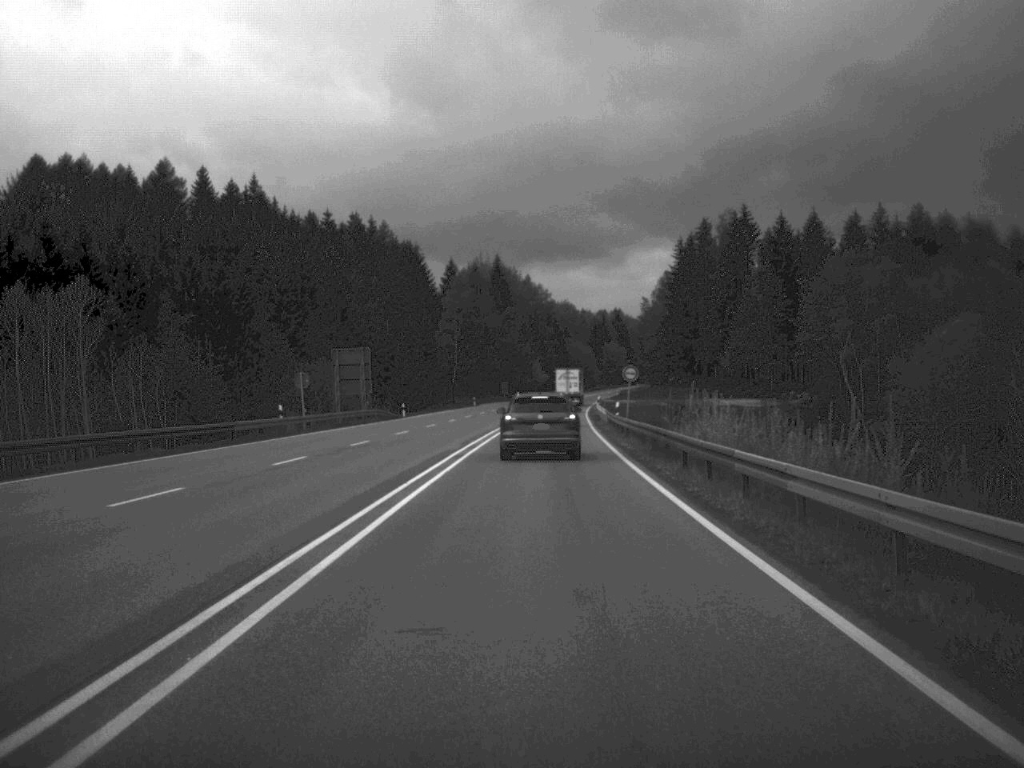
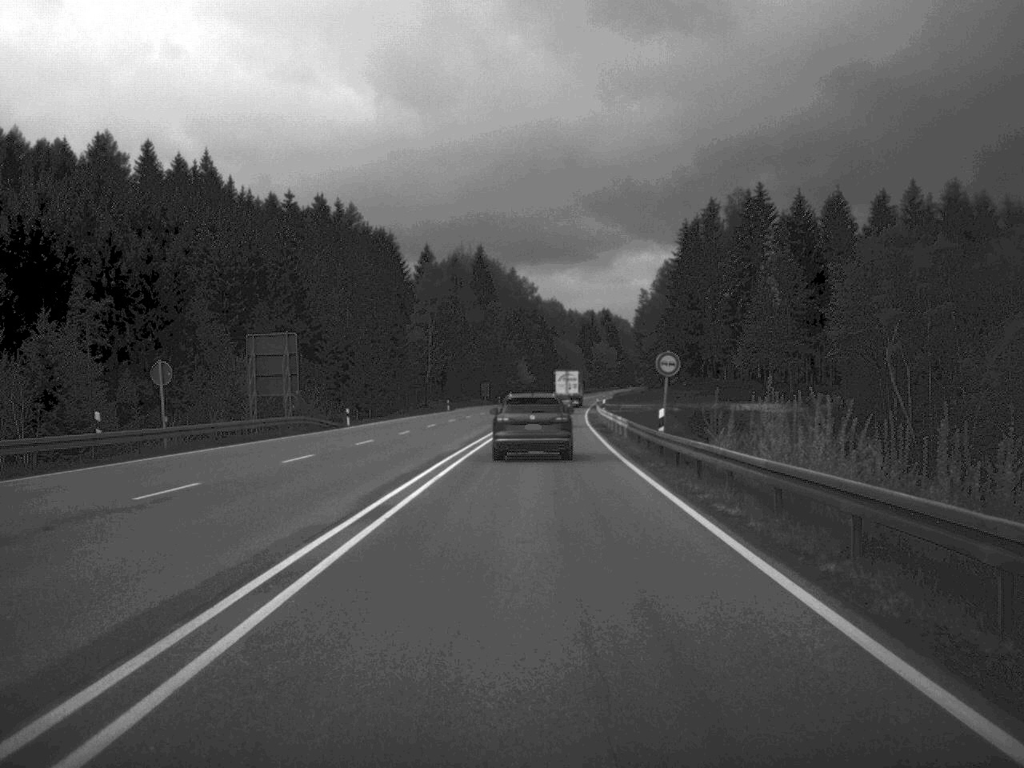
(+0.1, +22.3) m; +1°
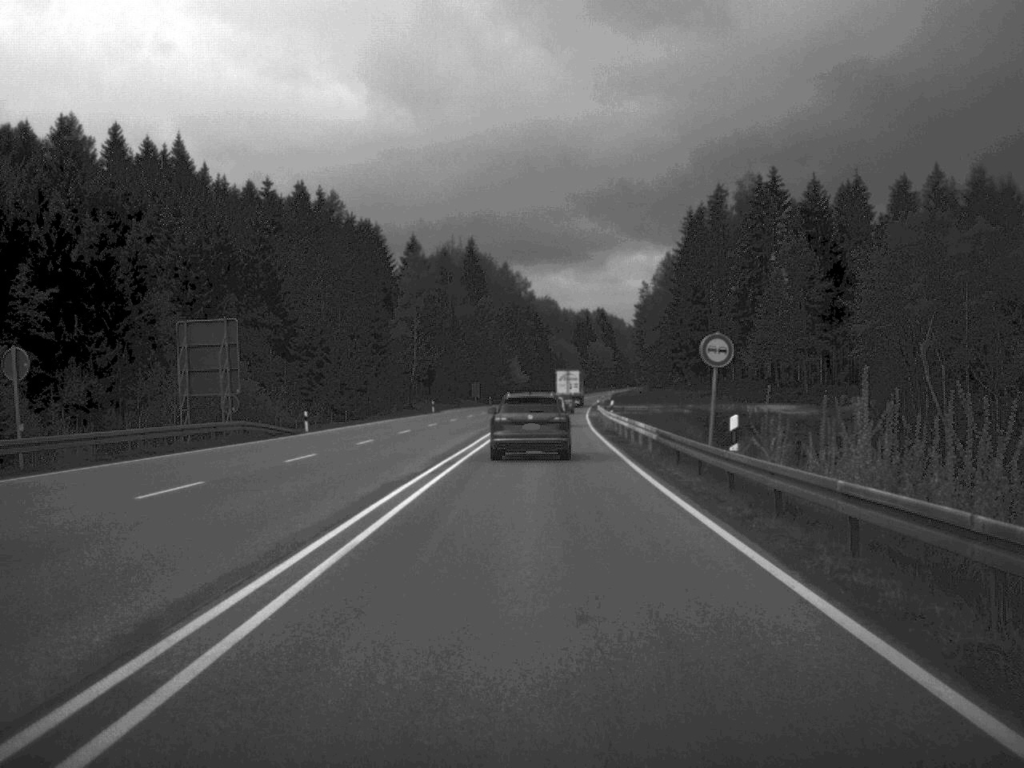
(0.0, +11.7) m; 0°
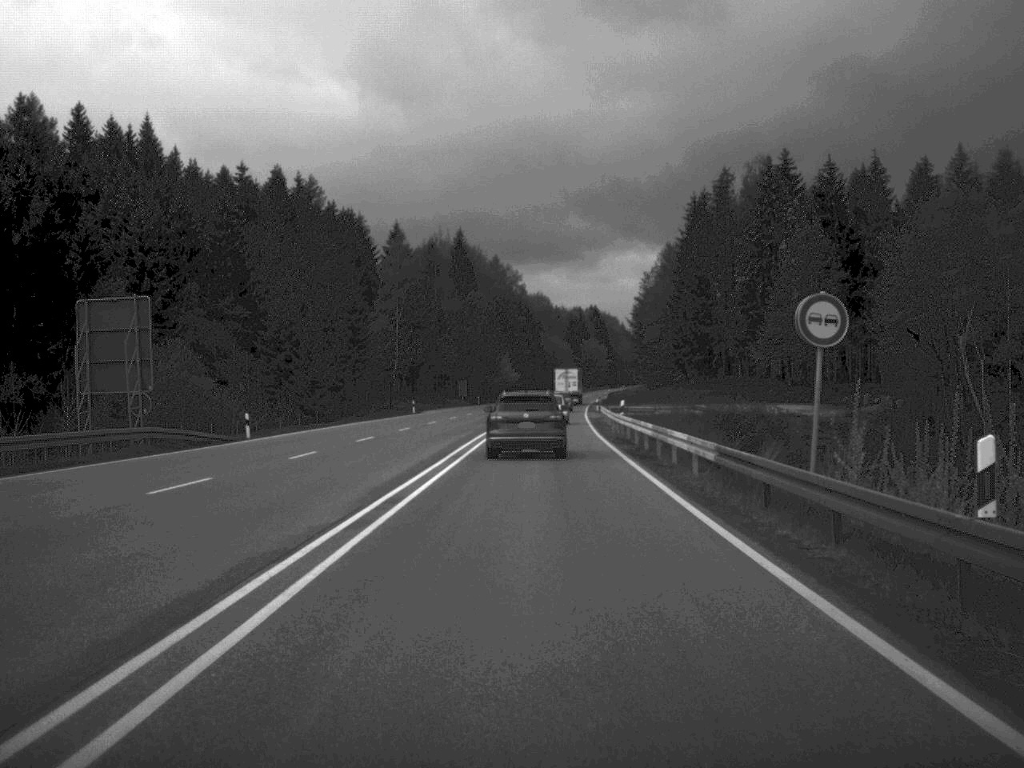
(0.0, +11.1) m; 0°
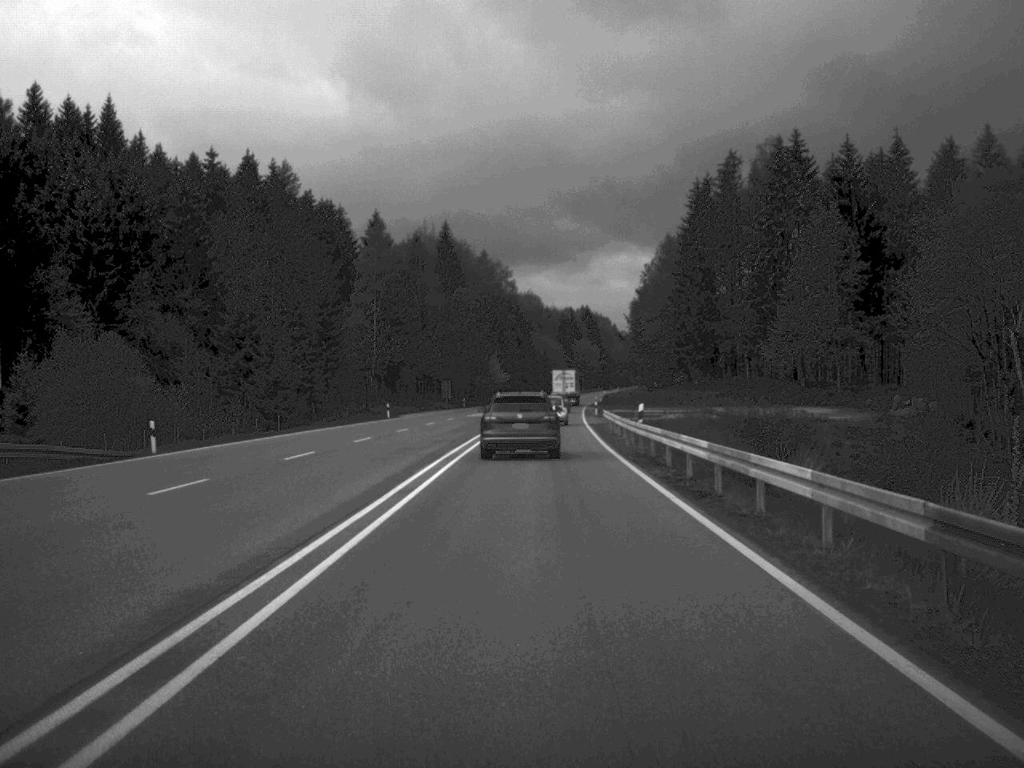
(0.0, +11.5) m; 0°
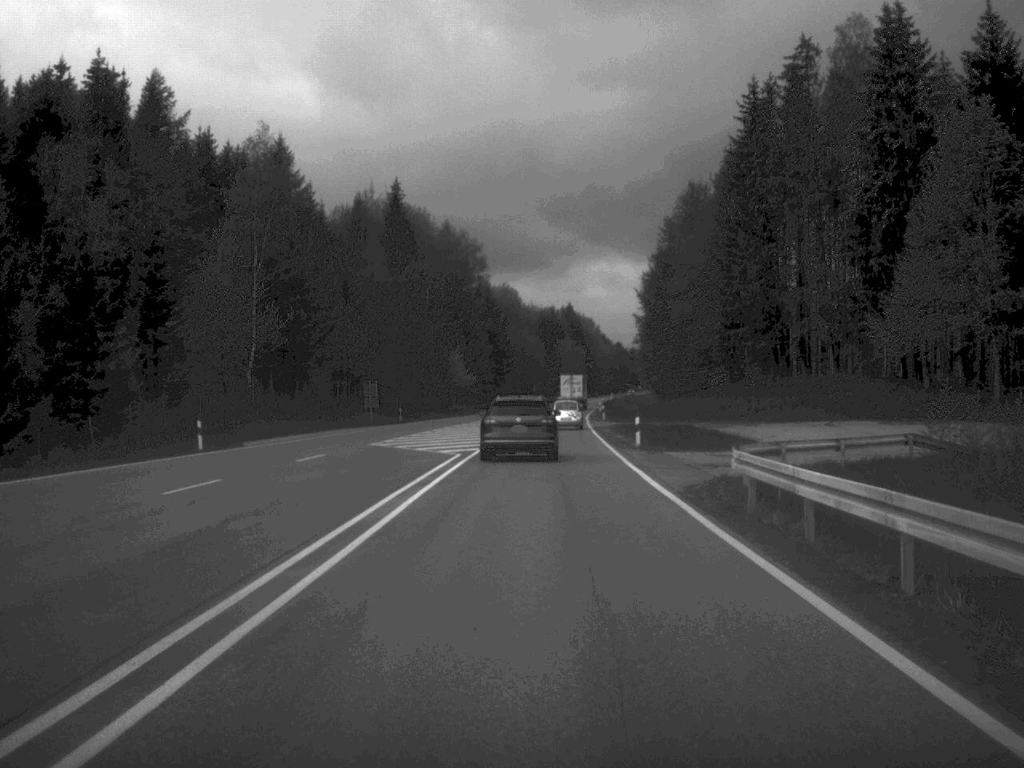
(+0.4, +46.3) m; +1°
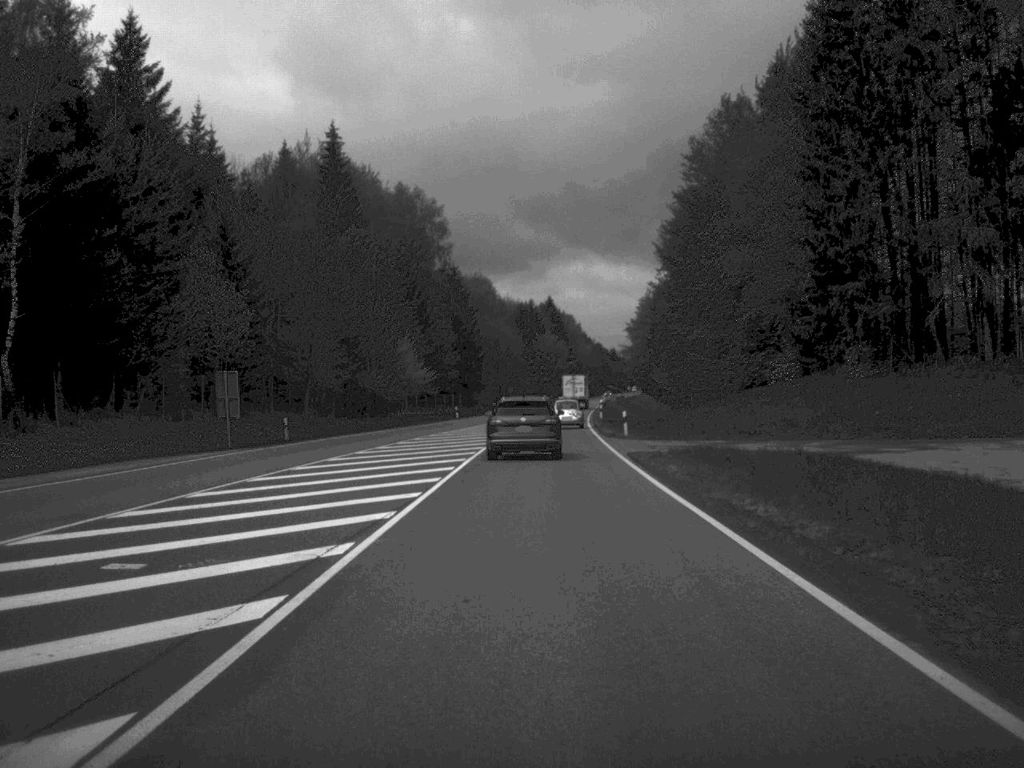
(+0.3, +34.7) m; +1°
